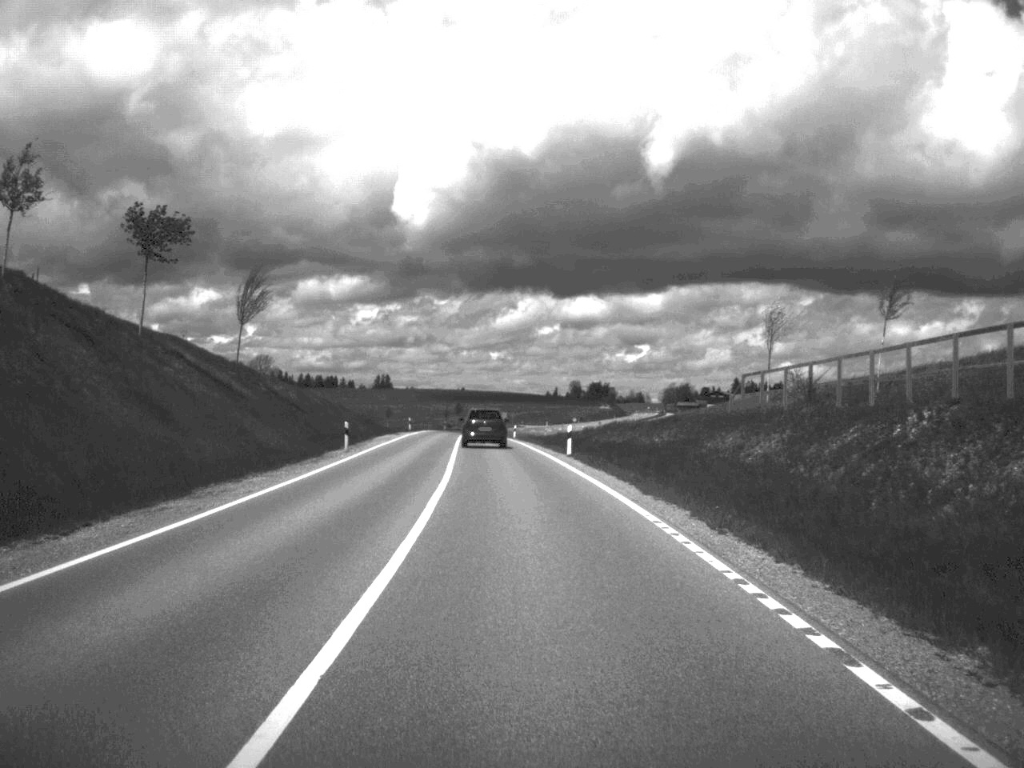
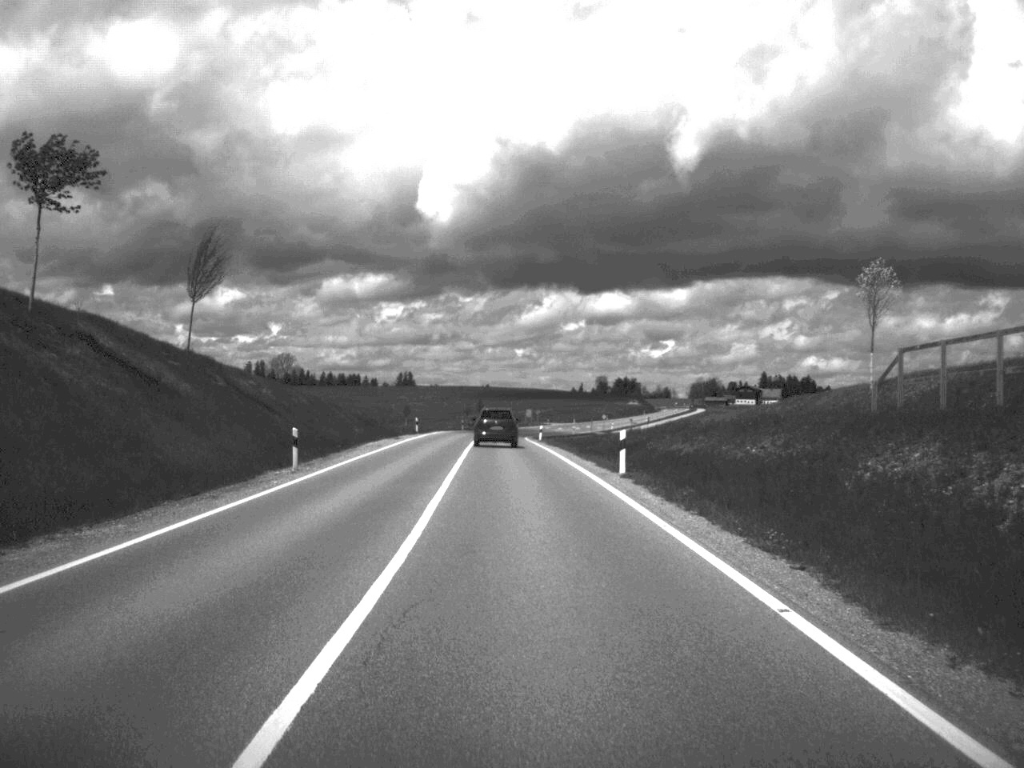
(-0.2, +14.3) m; -1°
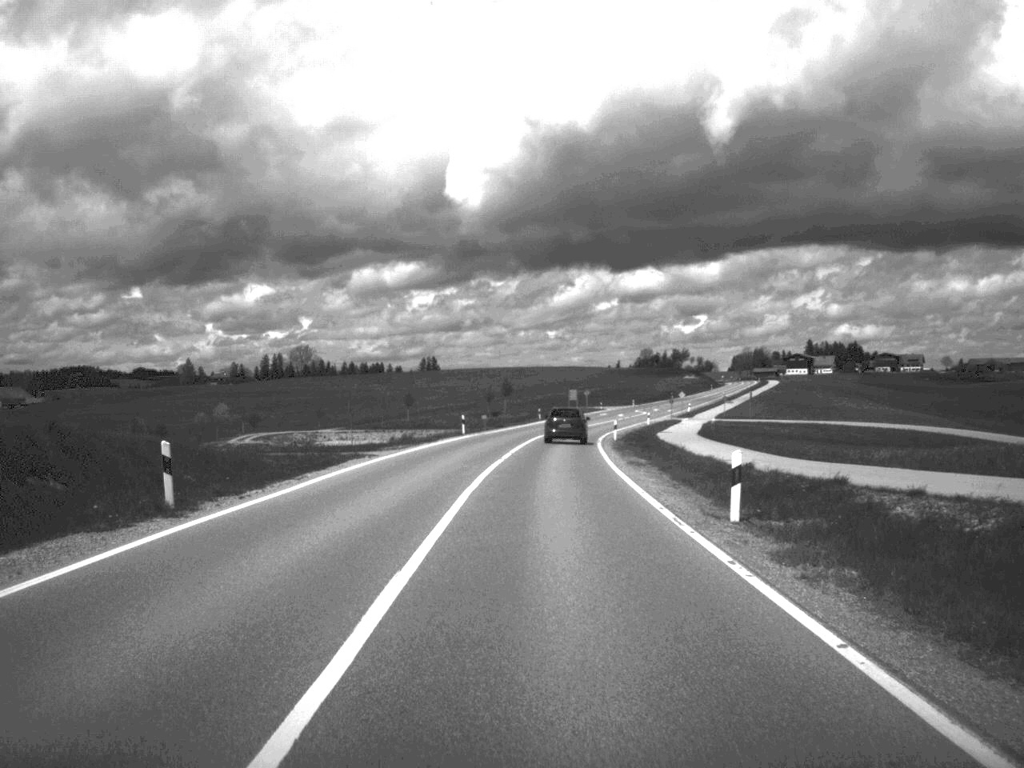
(-1.4, +62.2) m; -2°
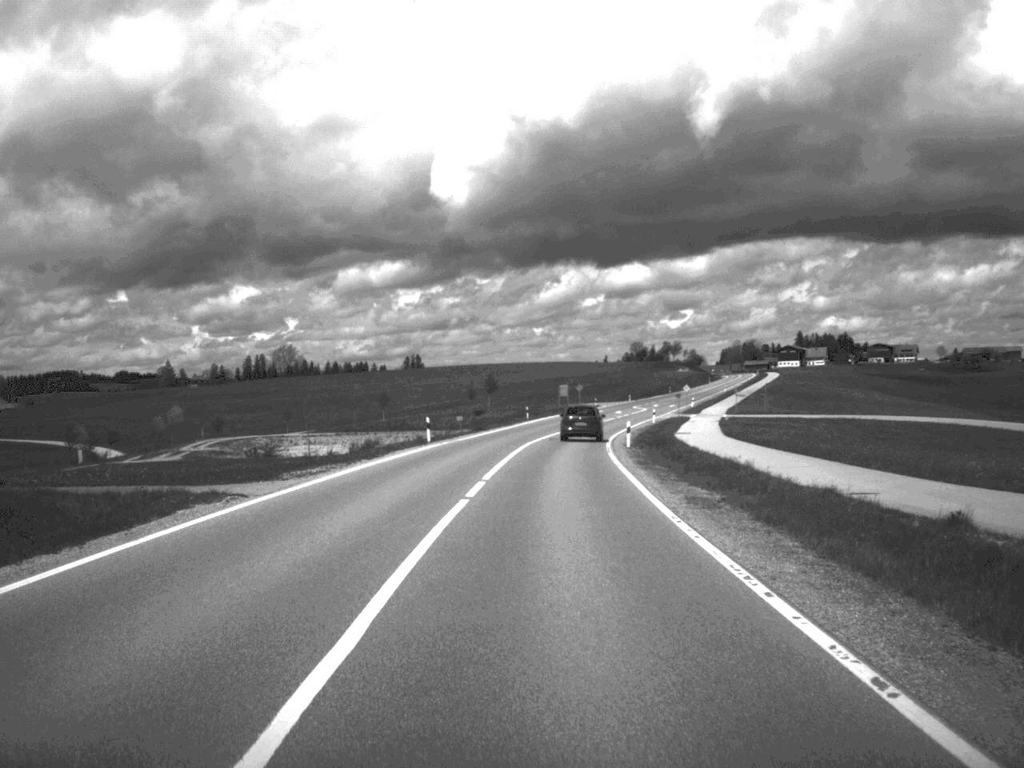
(+0.1, +15.8) m; +1°
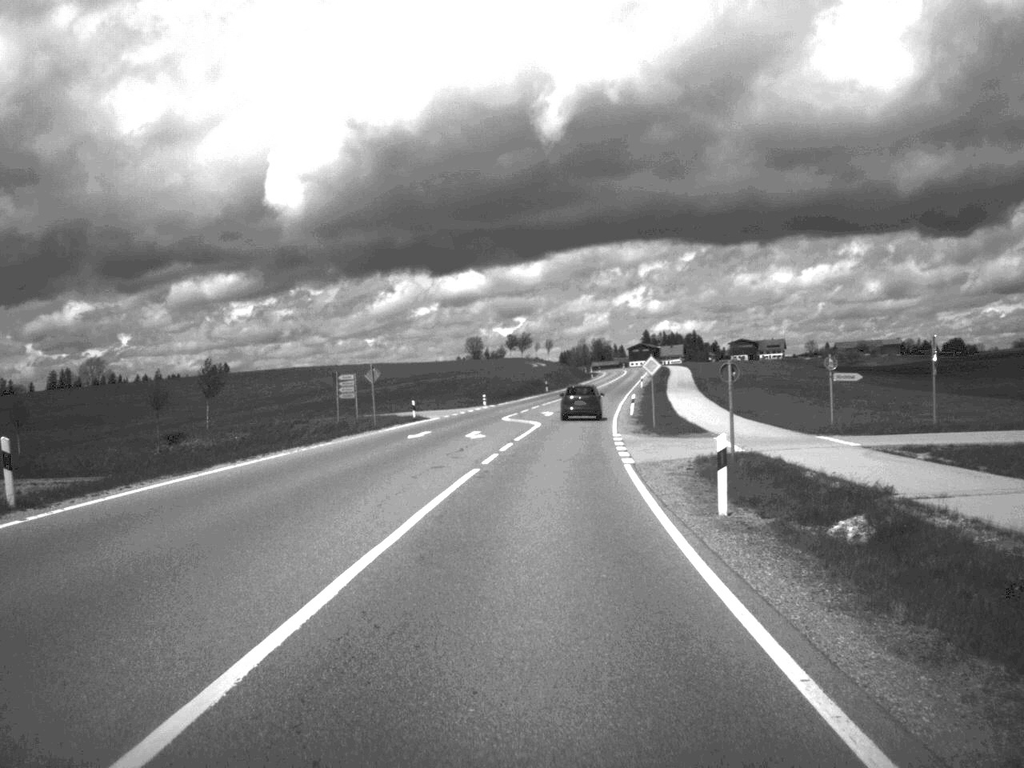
(+4.8, +81.6) m; +7°
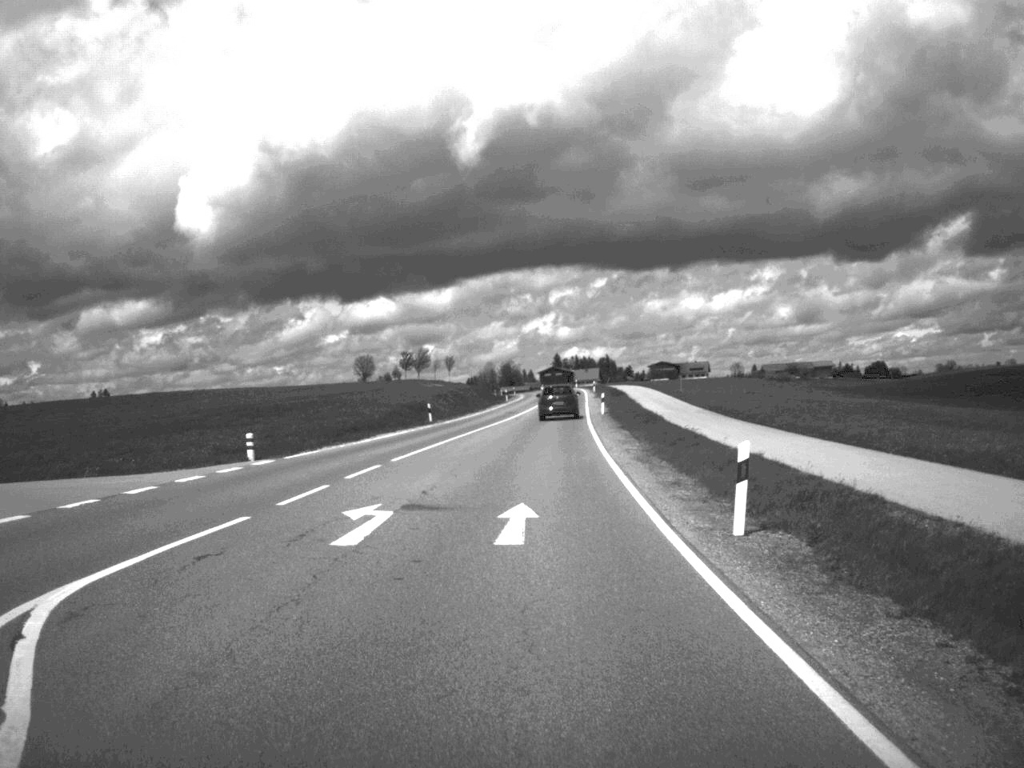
(+1.9, +51.5) m; +4°
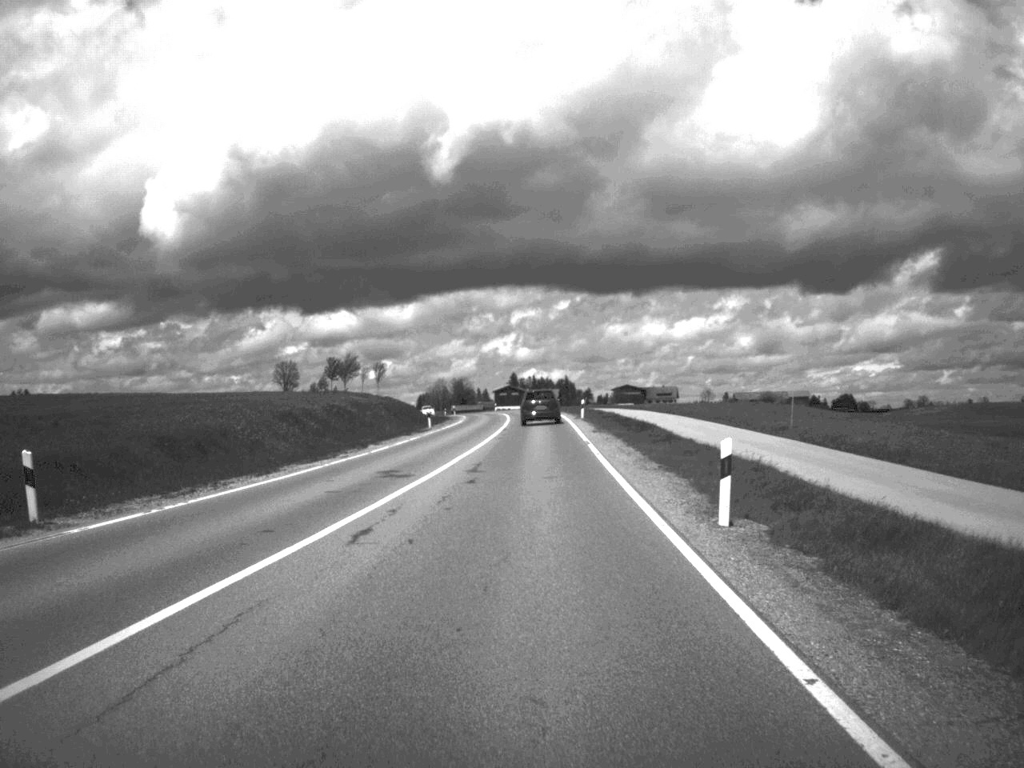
(+0.8, +47.9) m; +2°
